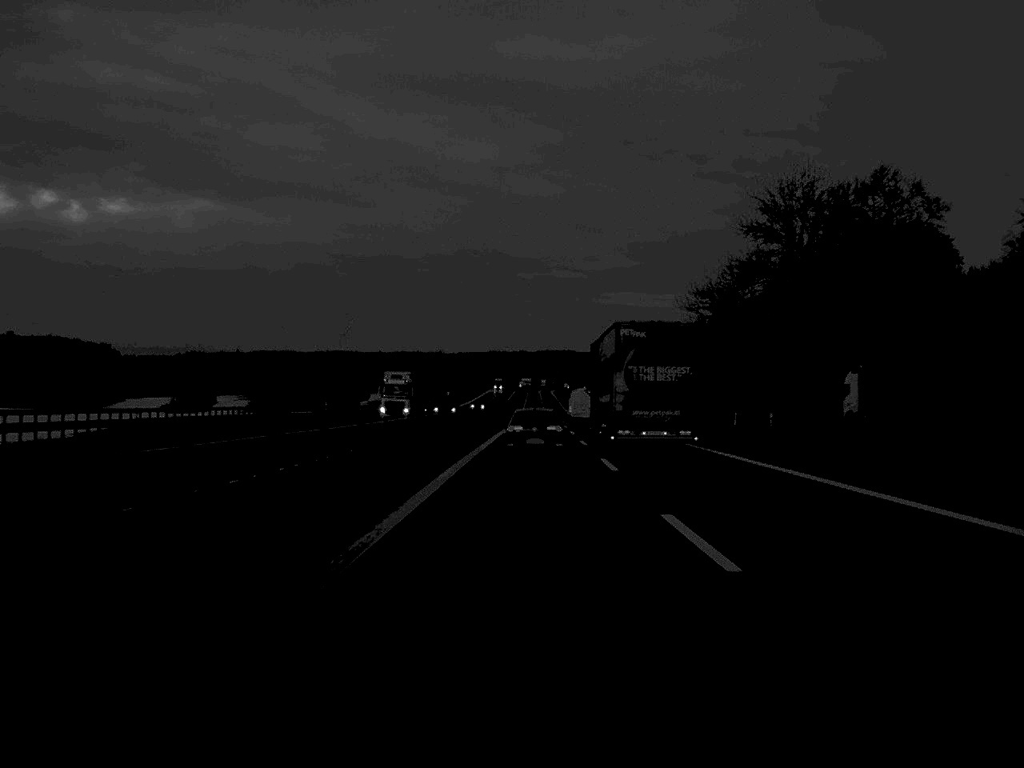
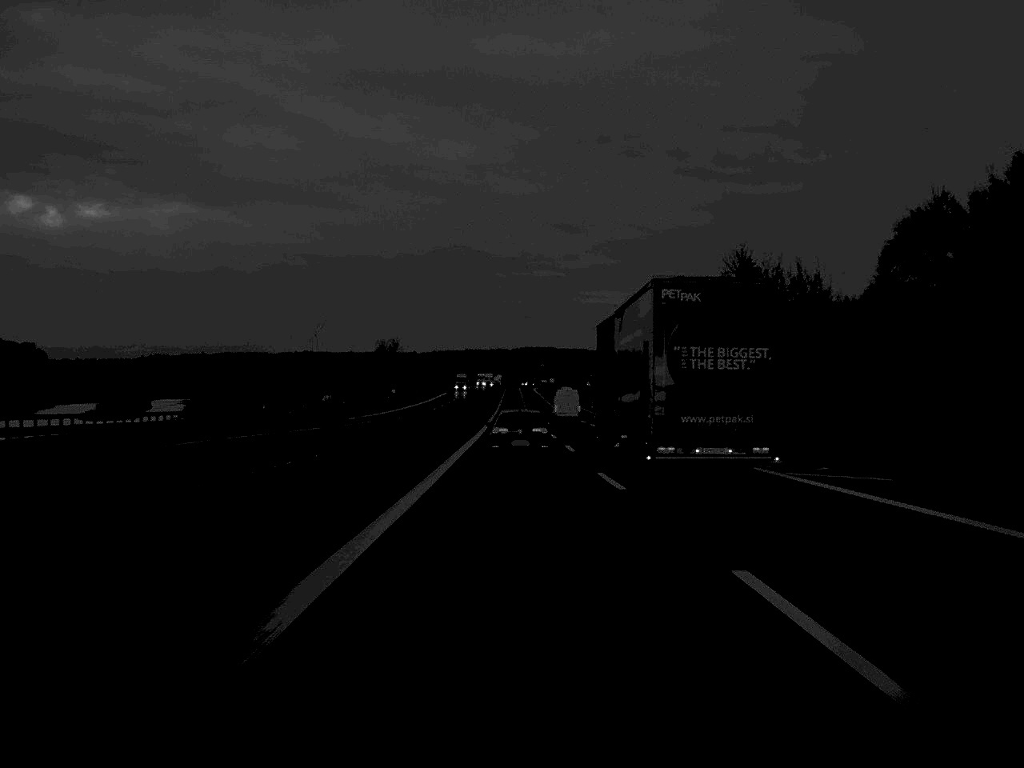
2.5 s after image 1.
(+0.7, +77.5) m; +1°
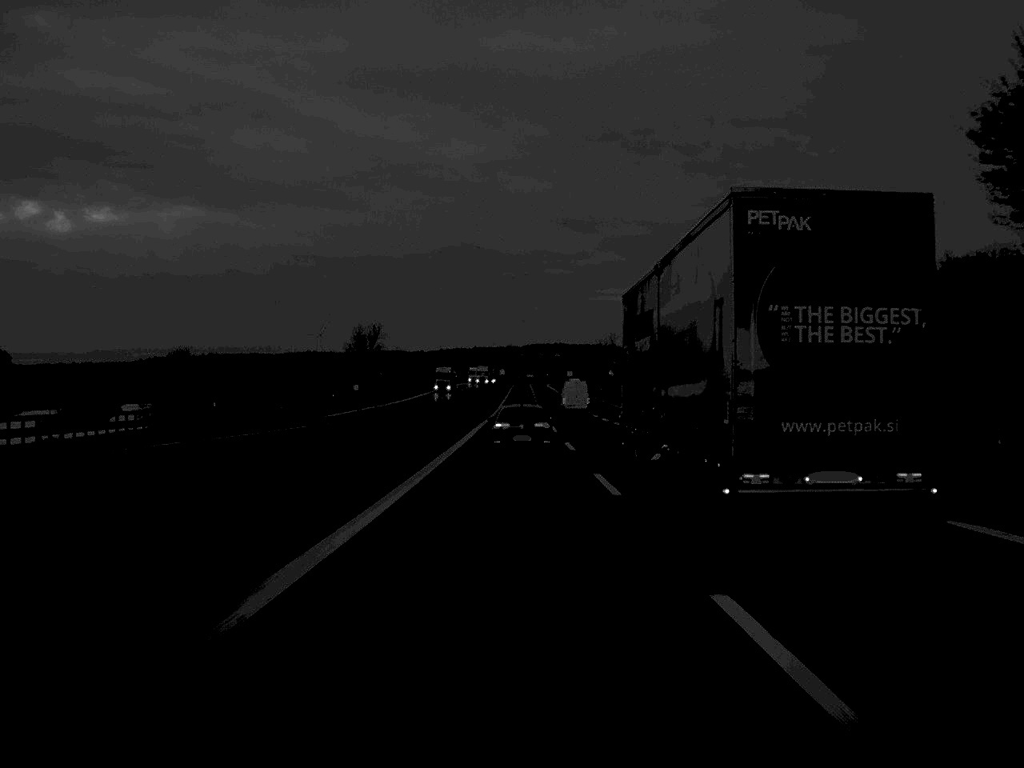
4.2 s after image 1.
(-0.2, +55.8) m; 0°
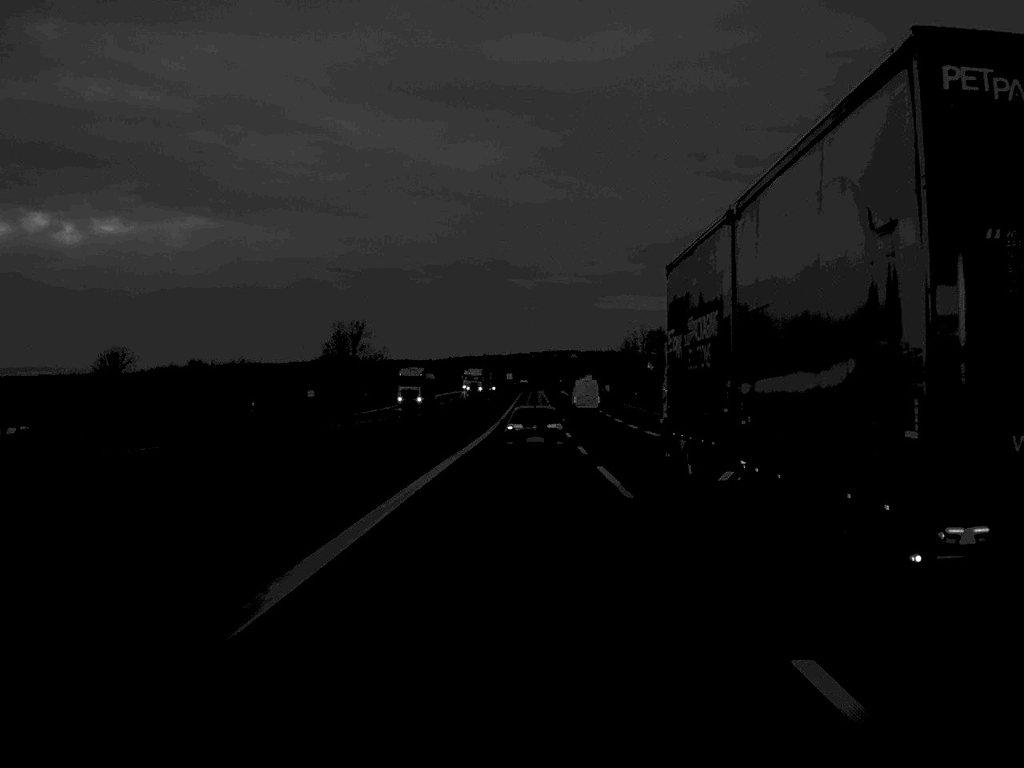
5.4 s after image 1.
(-0.2, +37.2) m; 0°
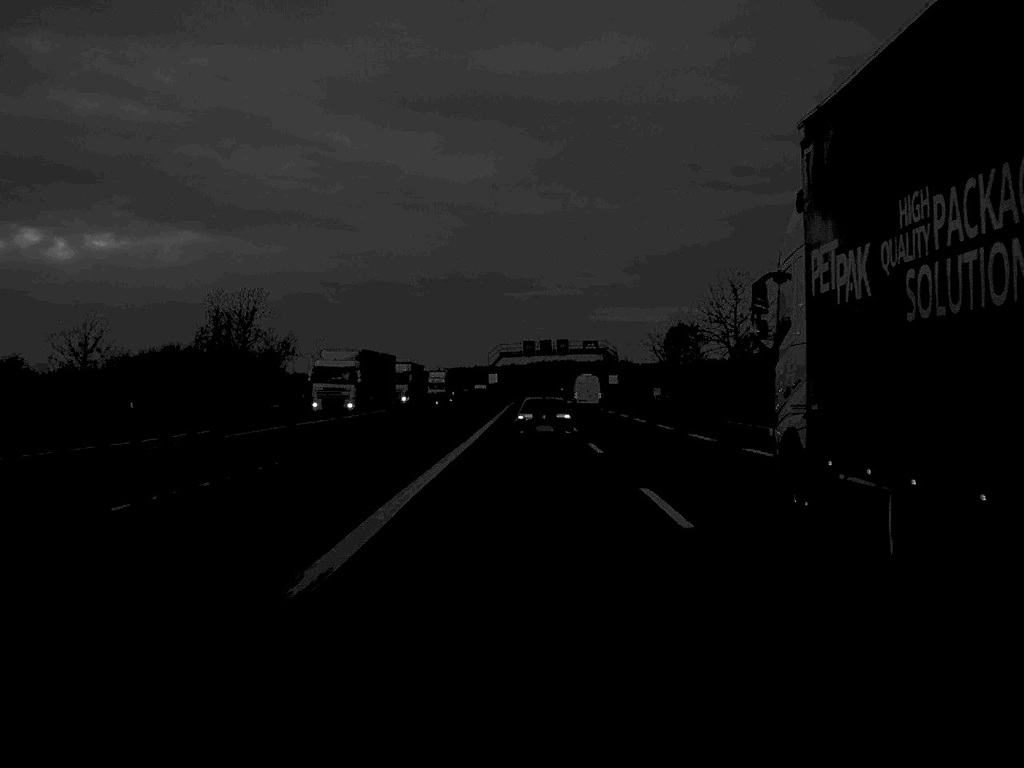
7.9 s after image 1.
(+0.2, +75.2) m; 0°
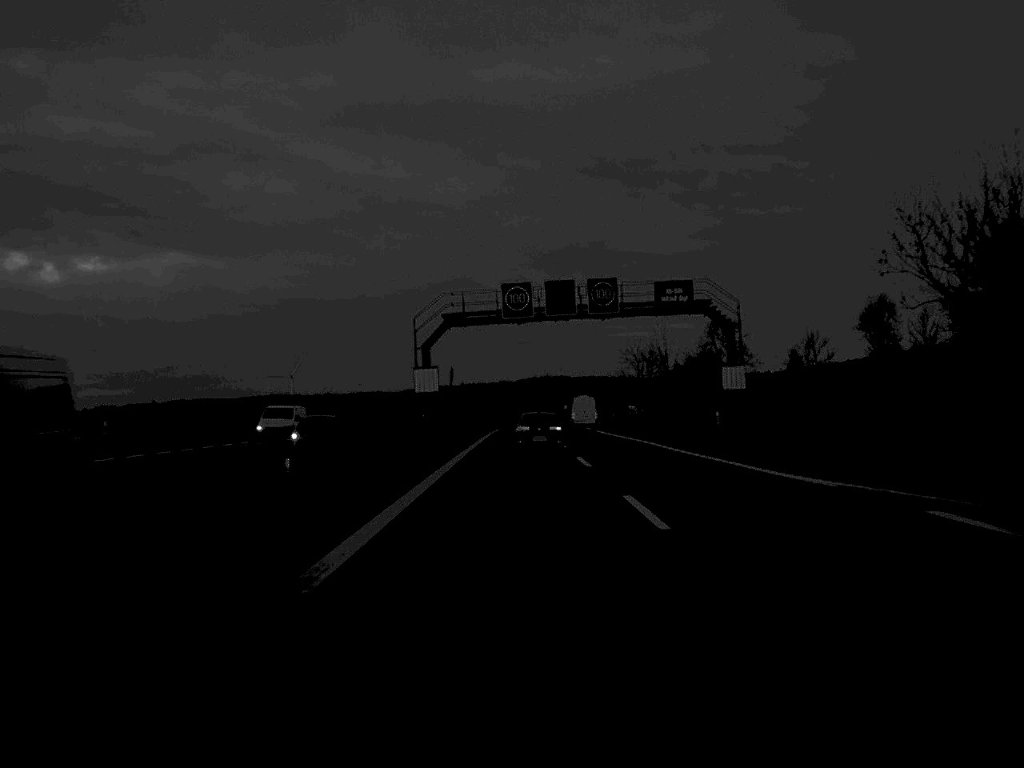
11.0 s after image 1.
(+0.2, +87.6) m; 0°
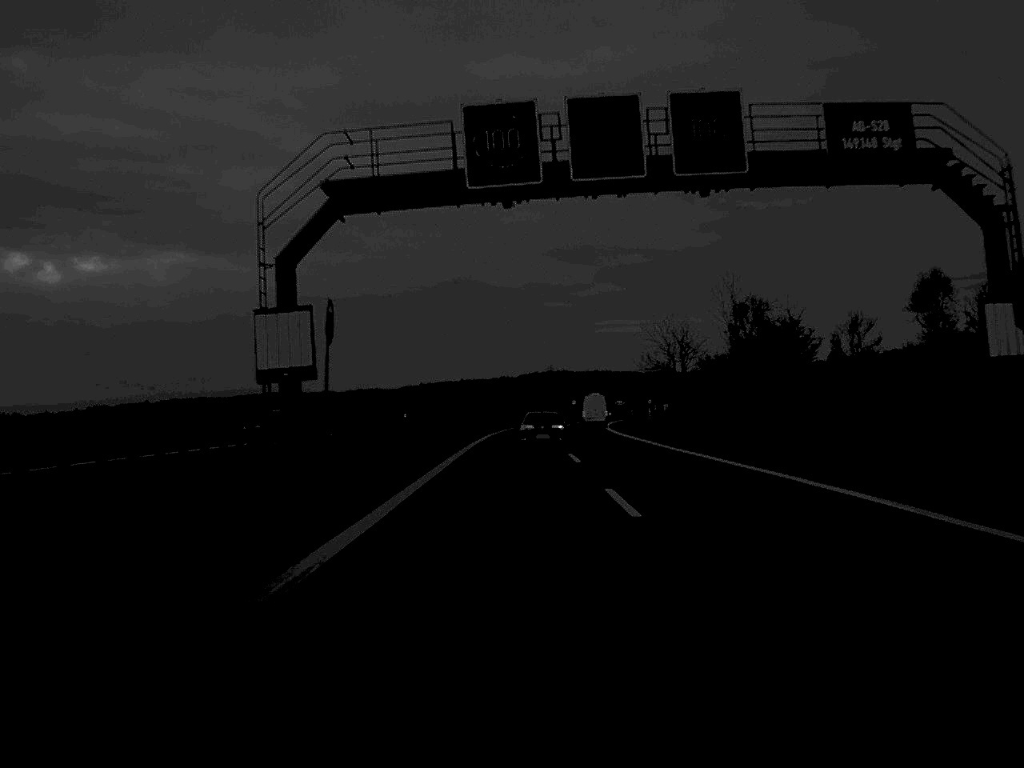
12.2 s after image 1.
(0.0, +33.4) m; 0°
